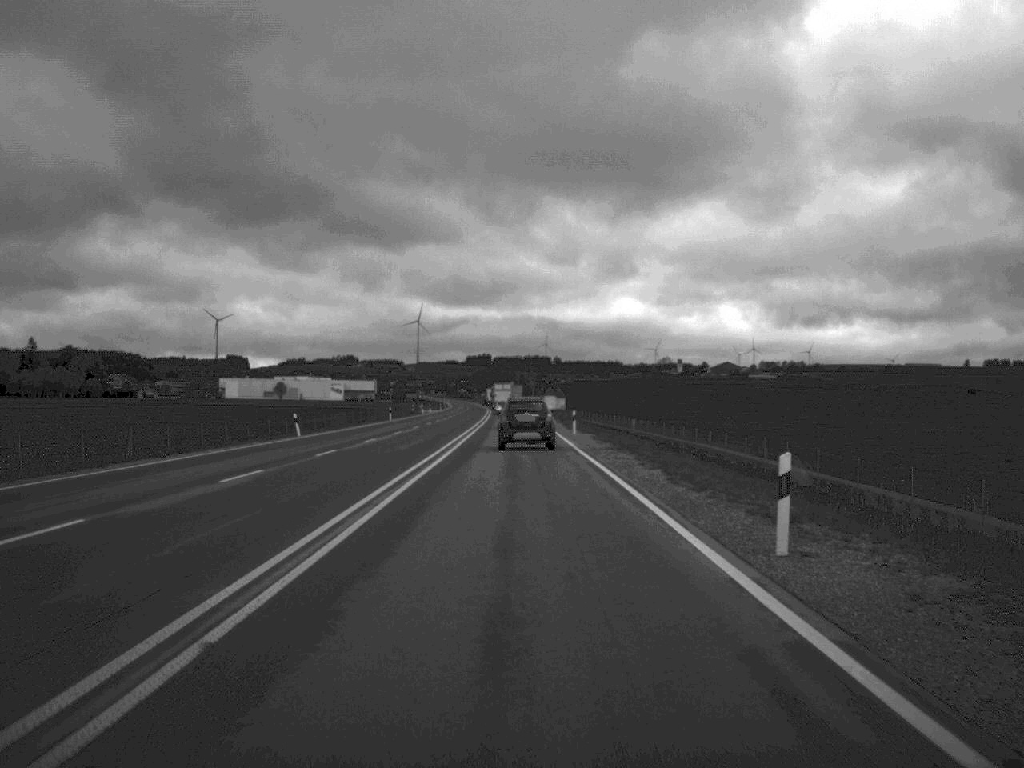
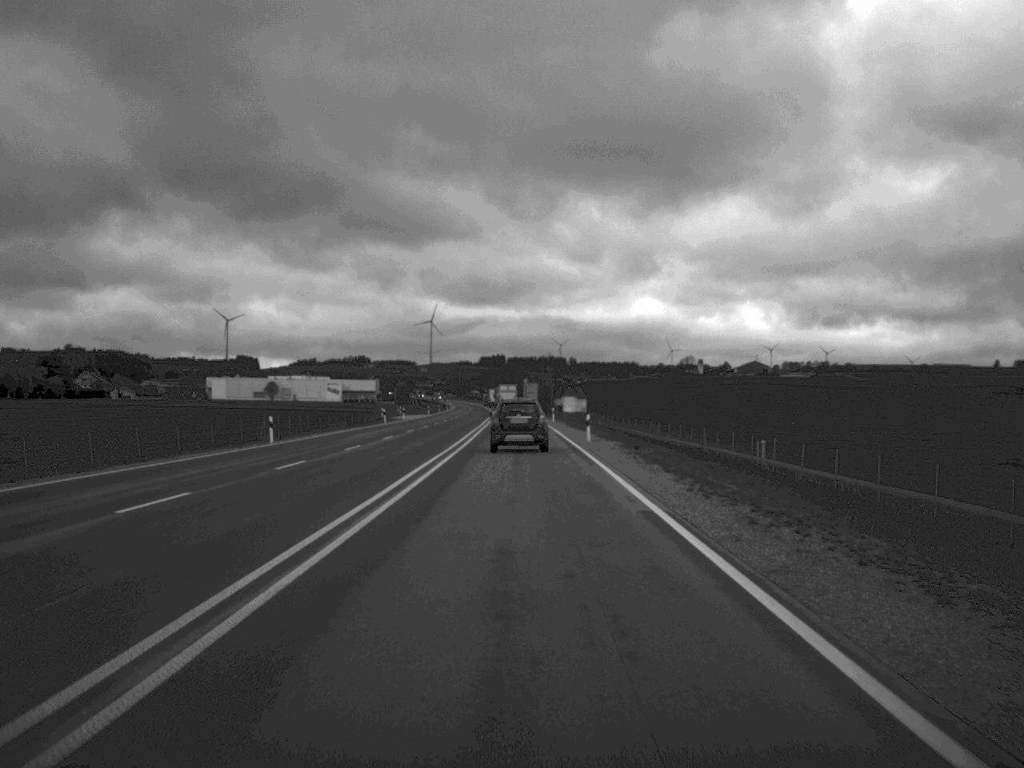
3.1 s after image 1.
(-0.4, +54.6) m; -1°
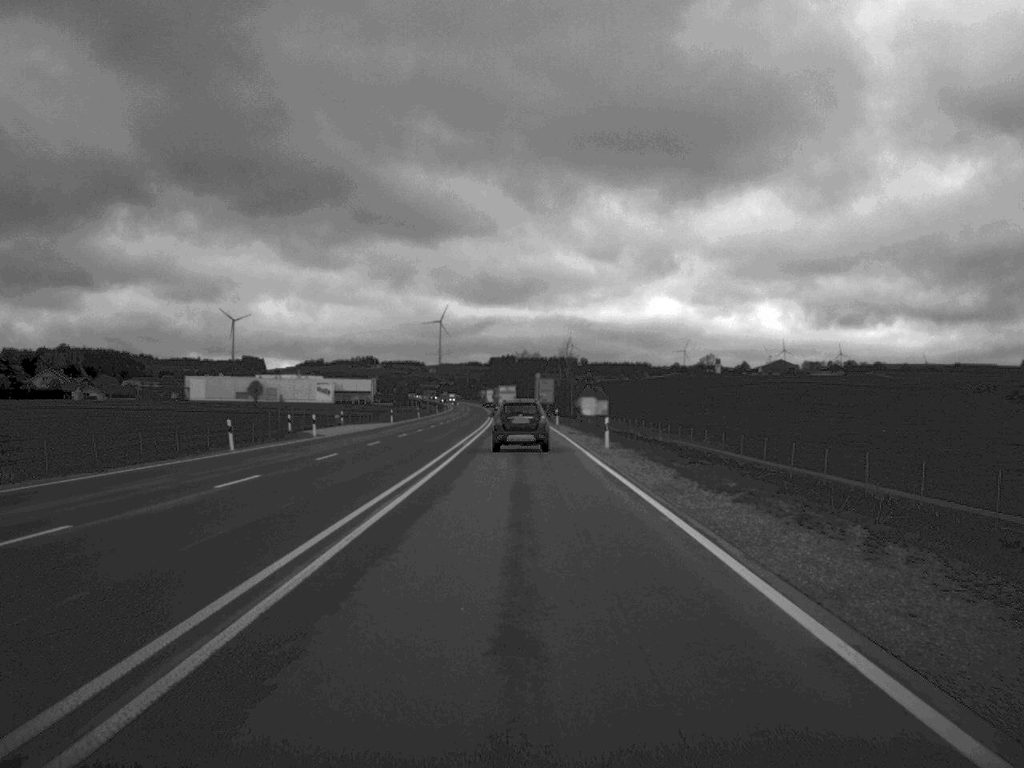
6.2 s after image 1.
(-0.3, +54.2) m; -1°
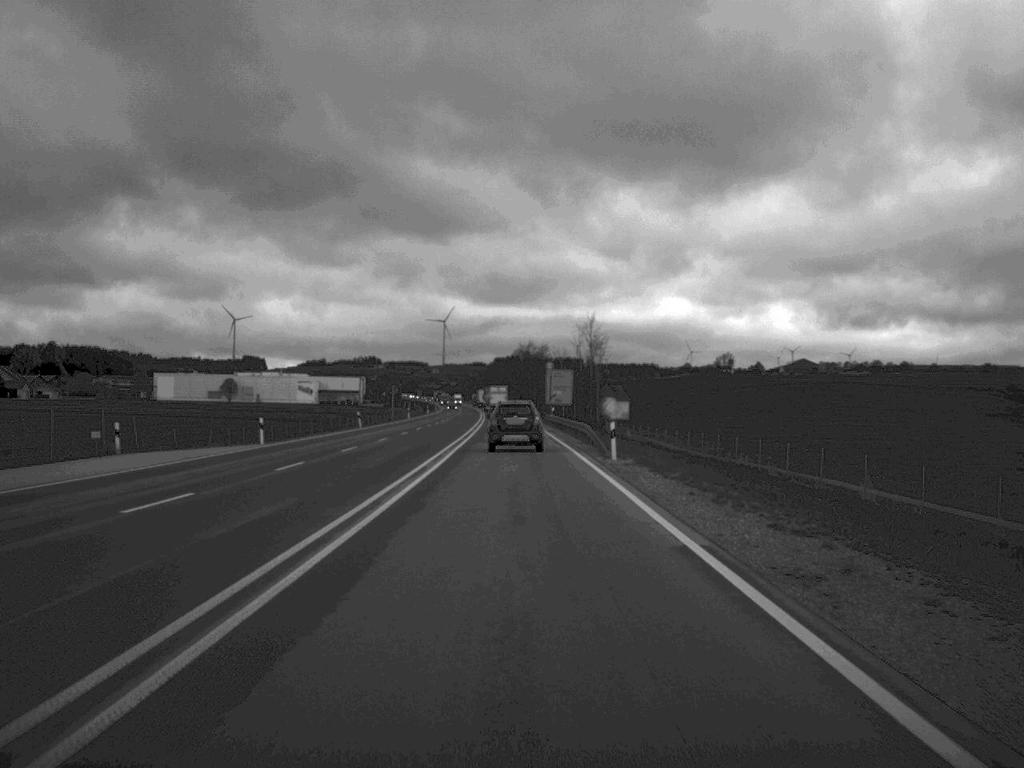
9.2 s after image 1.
(-0.2, +52.9) m; 0°
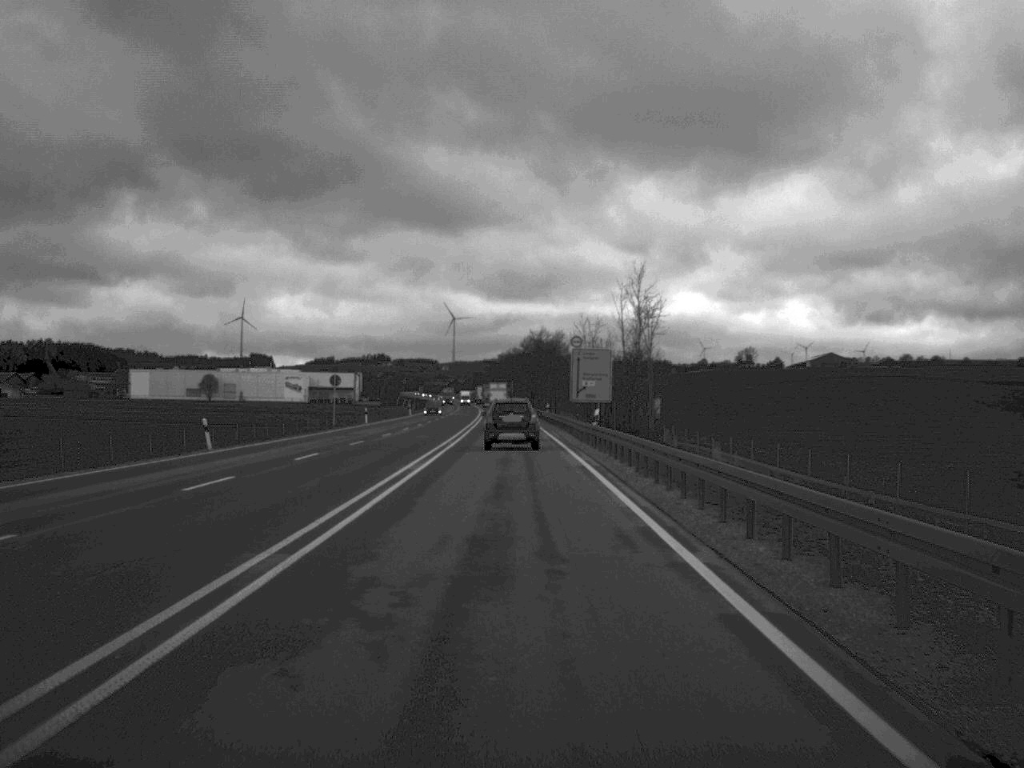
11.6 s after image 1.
(-0.2, +43.8) m; -1°
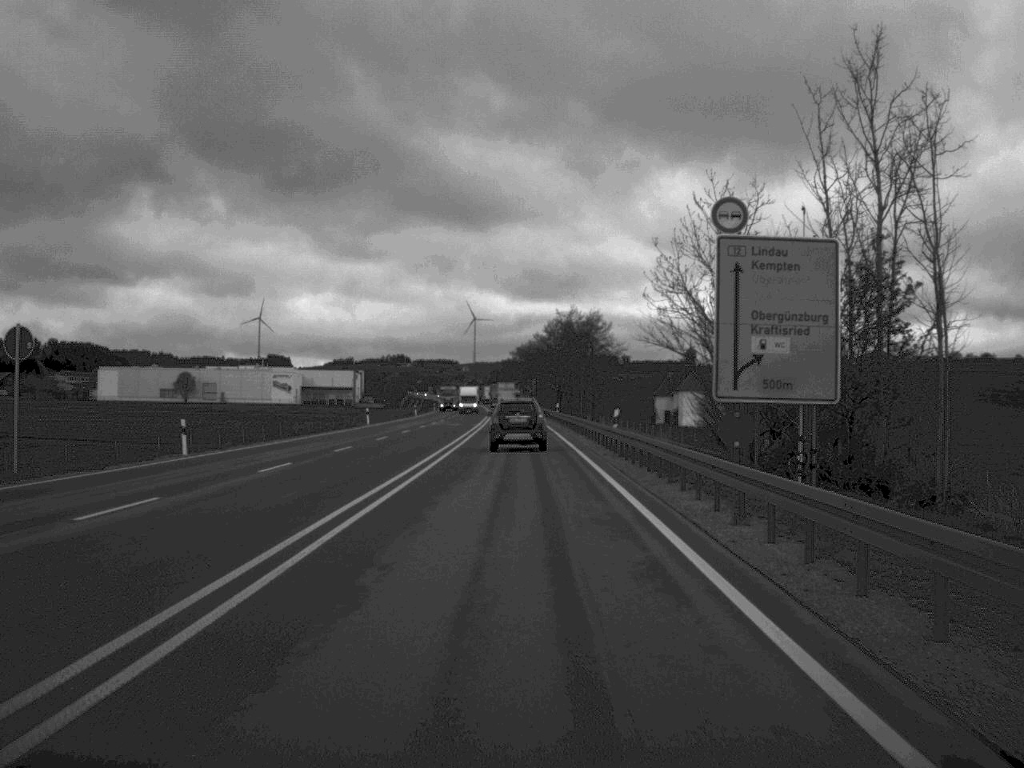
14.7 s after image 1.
(-0.5, +53.8) m; -1°
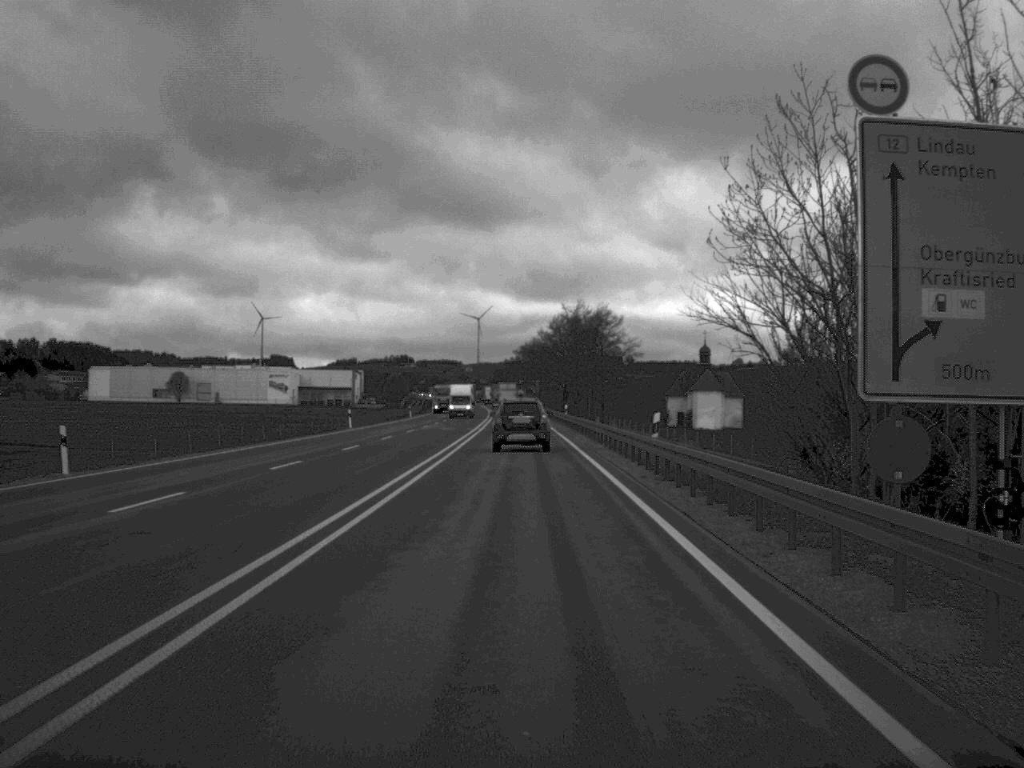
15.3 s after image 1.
(0.0, +10.7) m; 0°
